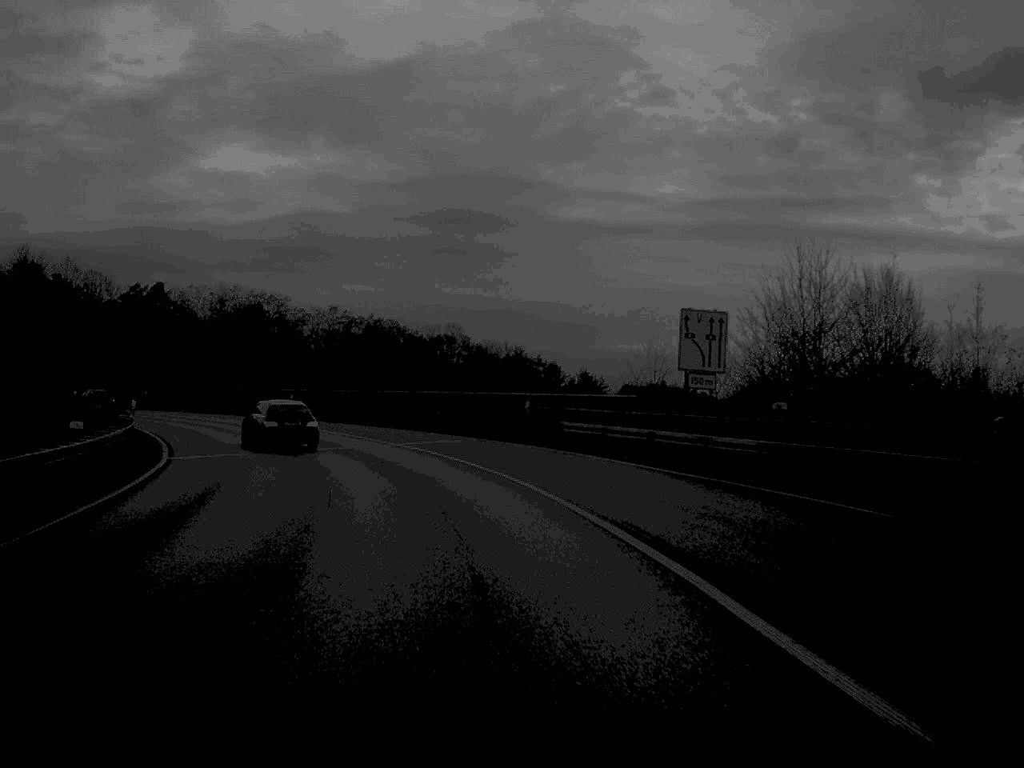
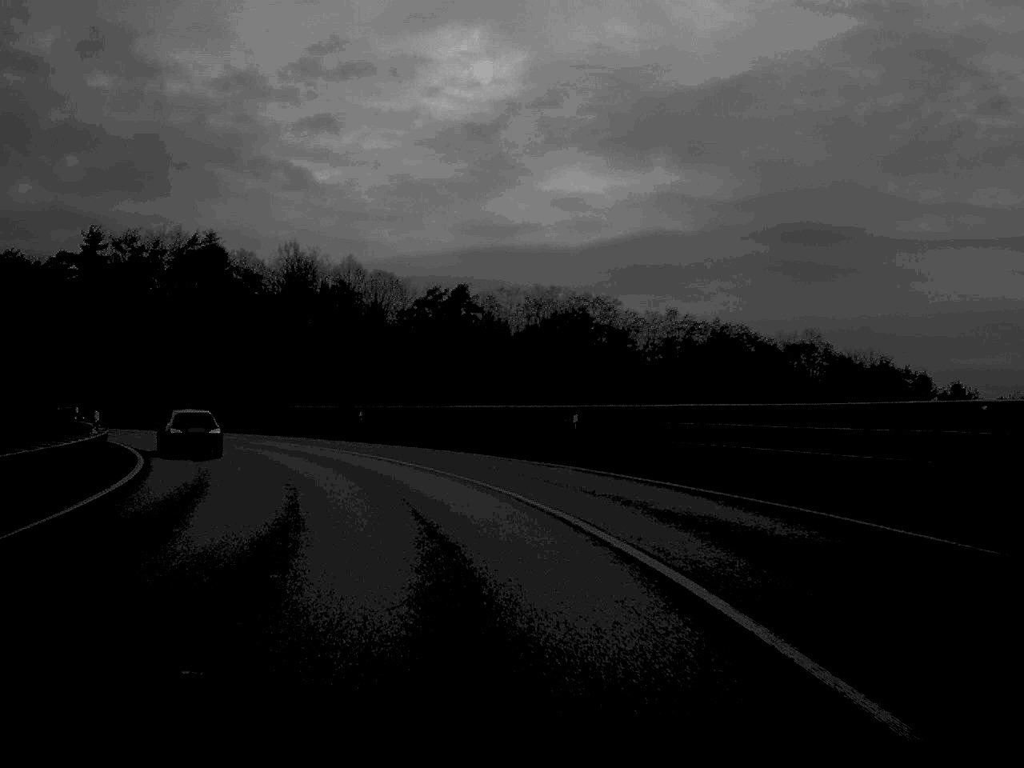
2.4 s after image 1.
(-4.5, +35.7) m; -15°
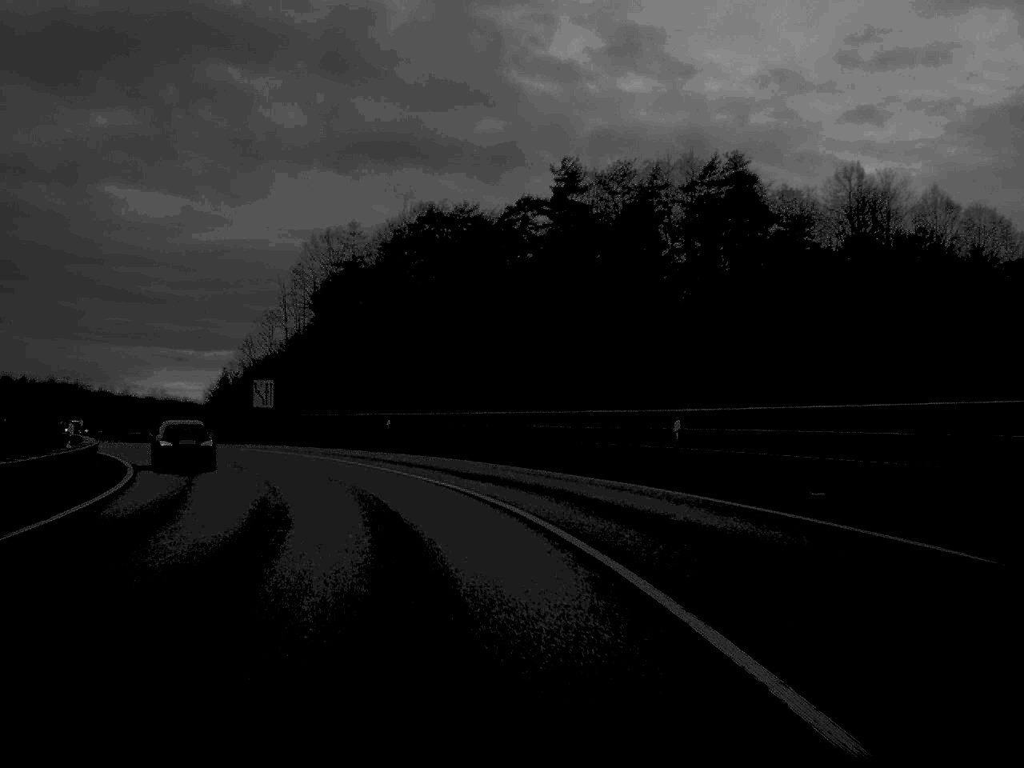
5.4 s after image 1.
(-11.3, +52.4) m; -25°
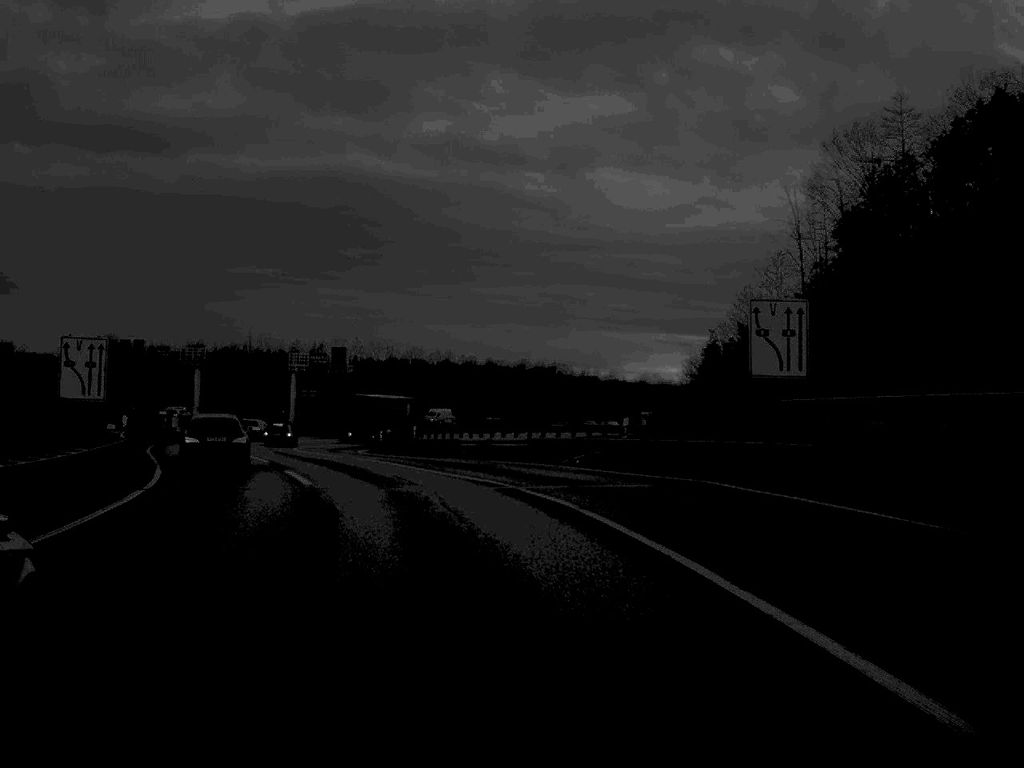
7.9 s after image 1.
(-9.4, +45.7) m; -22°
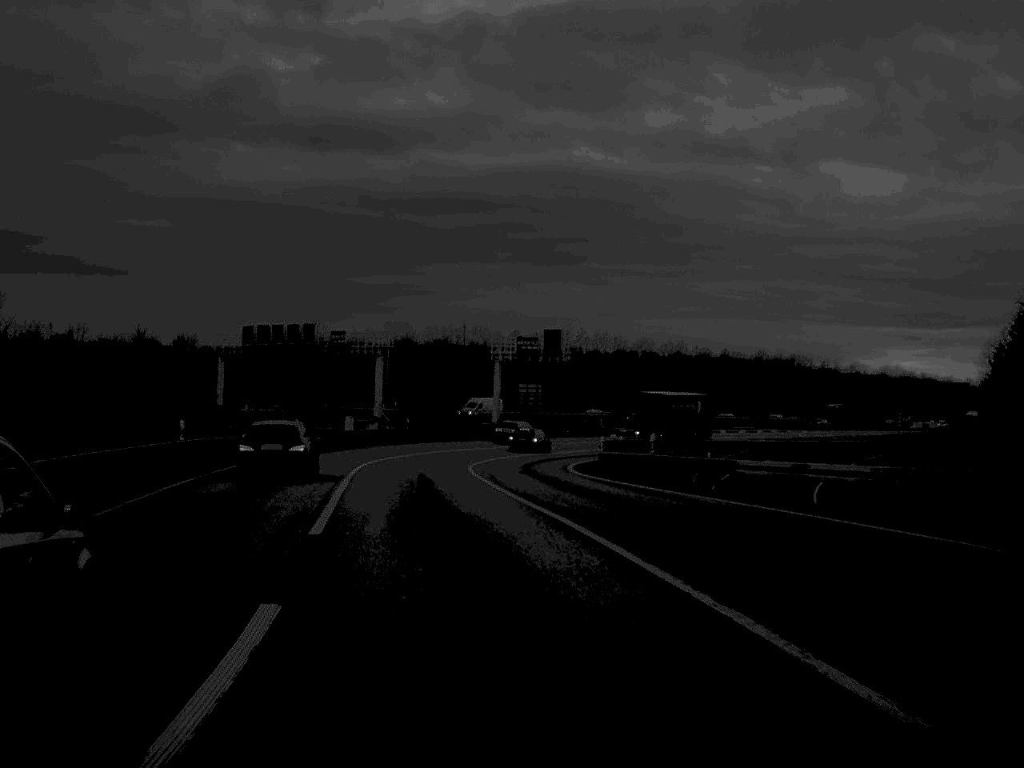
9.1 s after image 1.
(-1.9, +21.7) m; -10°
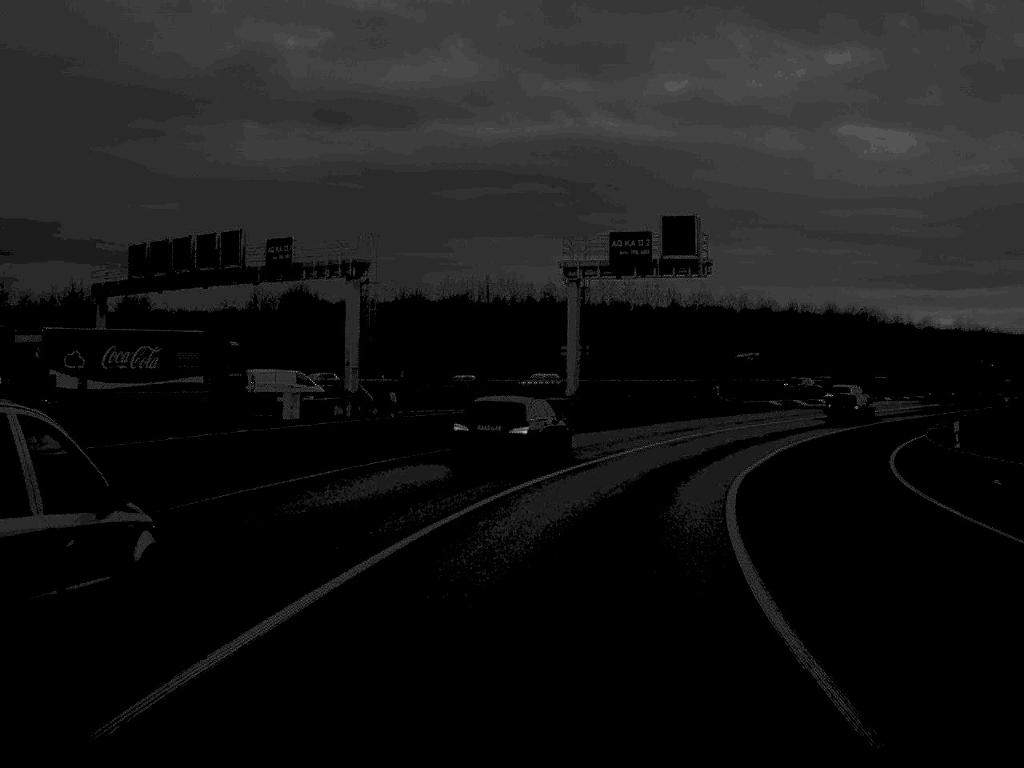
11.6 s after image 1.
(-3.1, +44.1) m; 0°
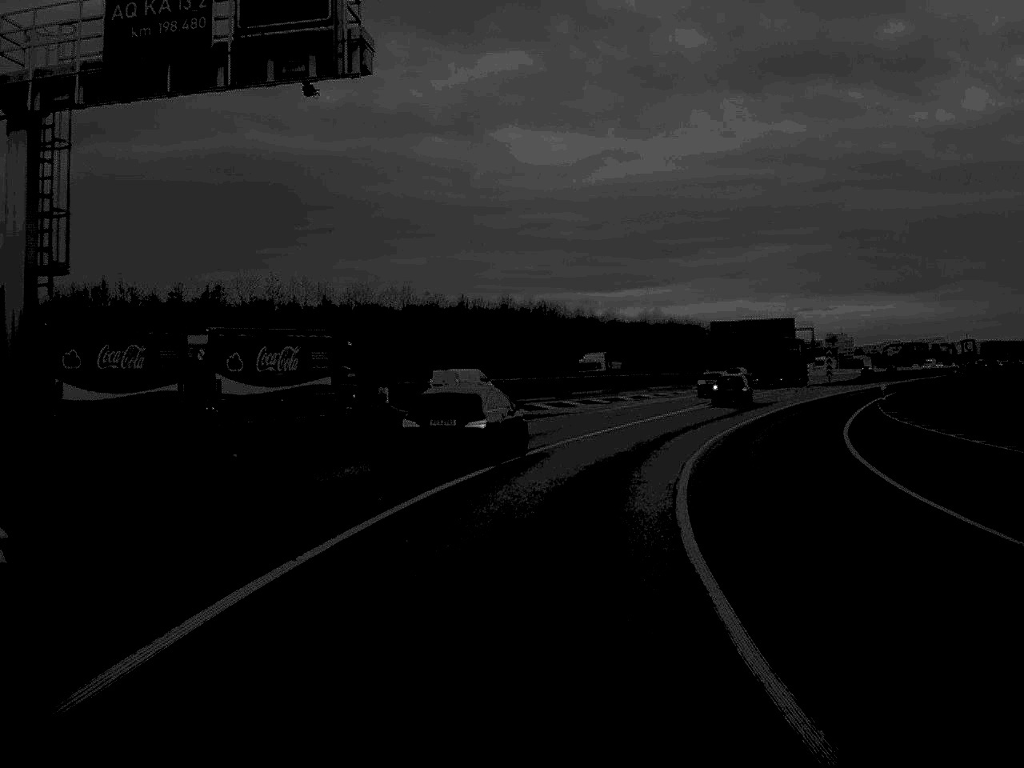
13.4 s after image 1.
(+4.1, +31.2) m; +15°
